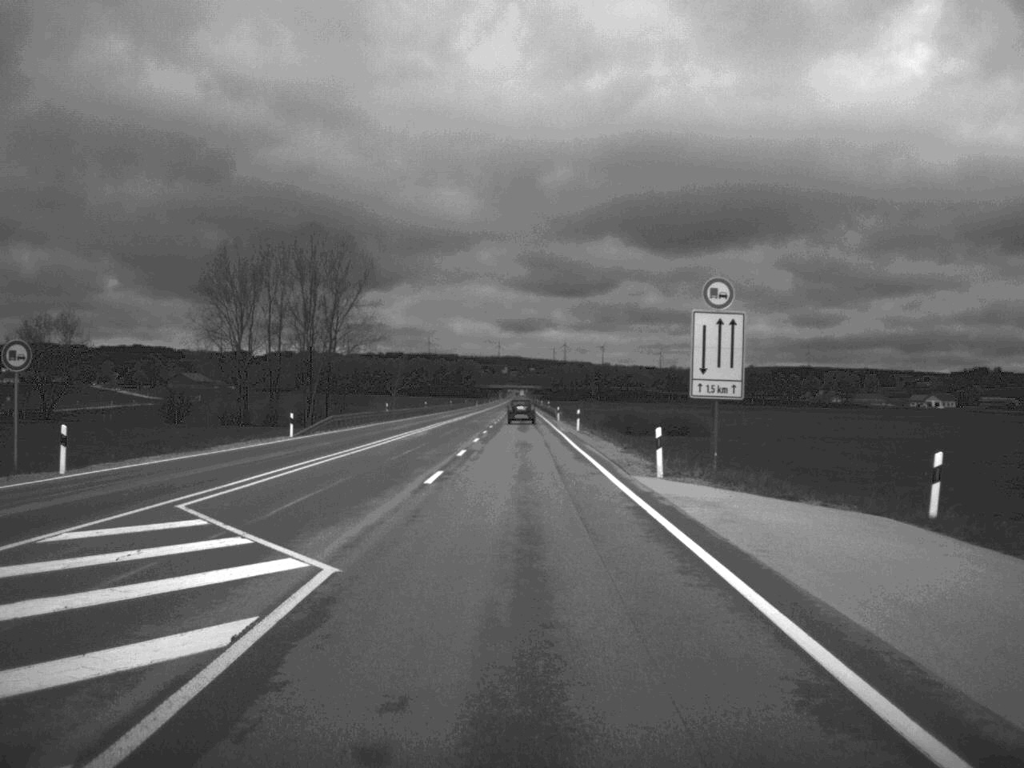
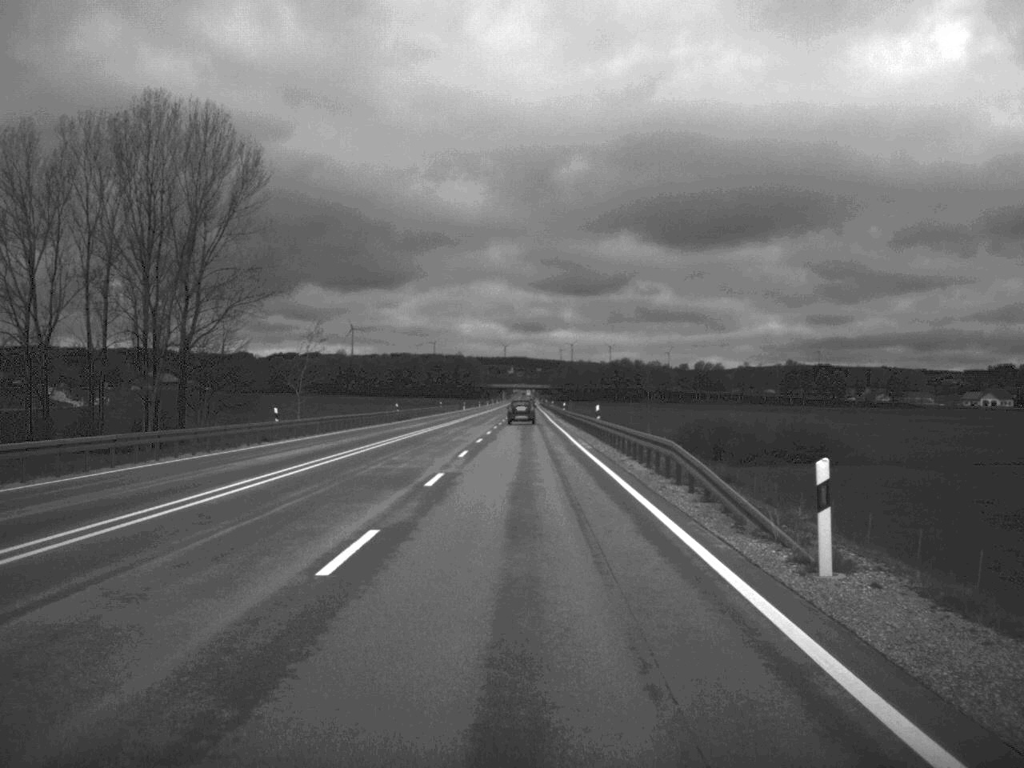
(-0.3, +84.5) m; 0°
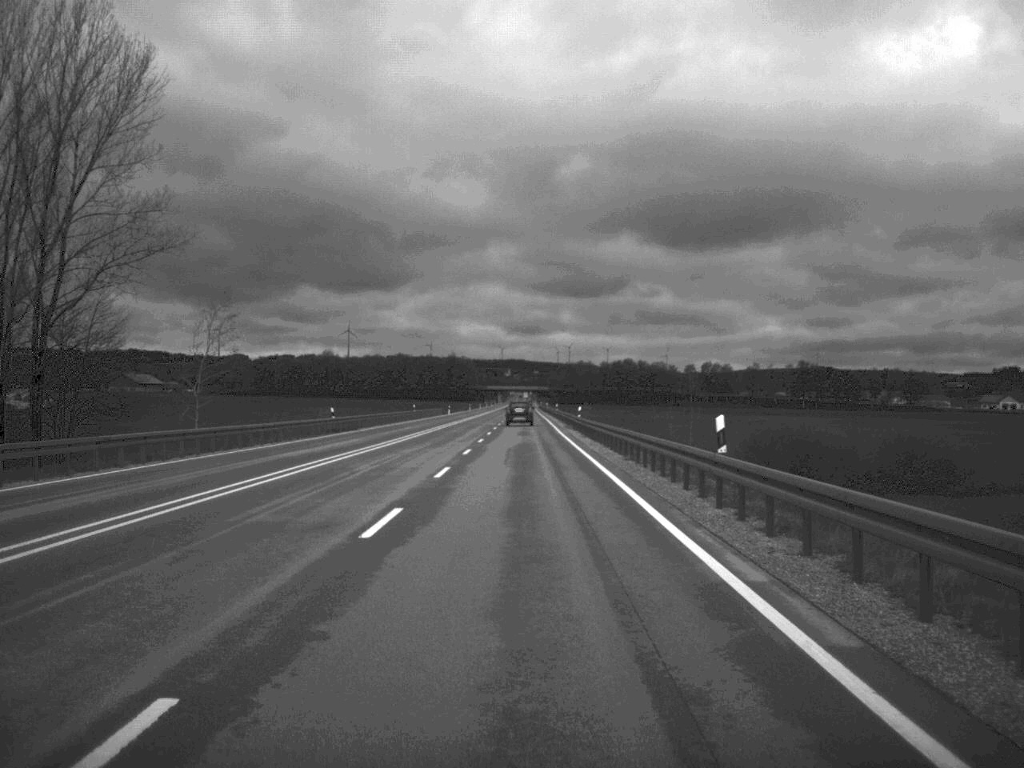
(0.0, +32.8) m; 0°
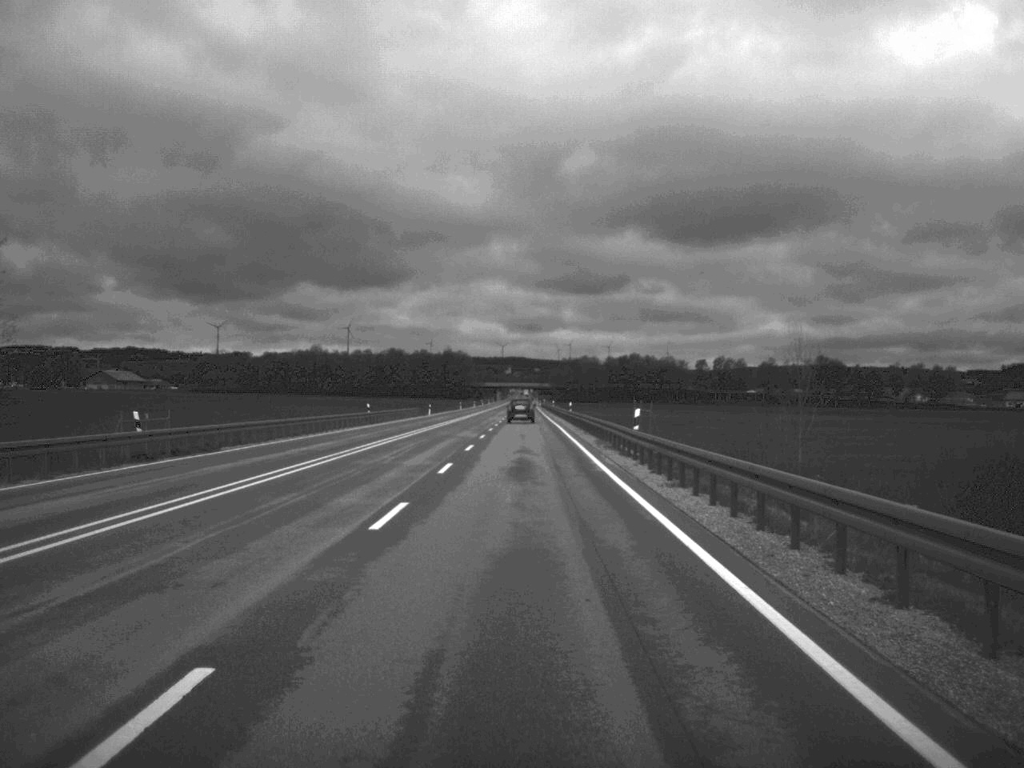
(0.0, +35.0) m; 0°
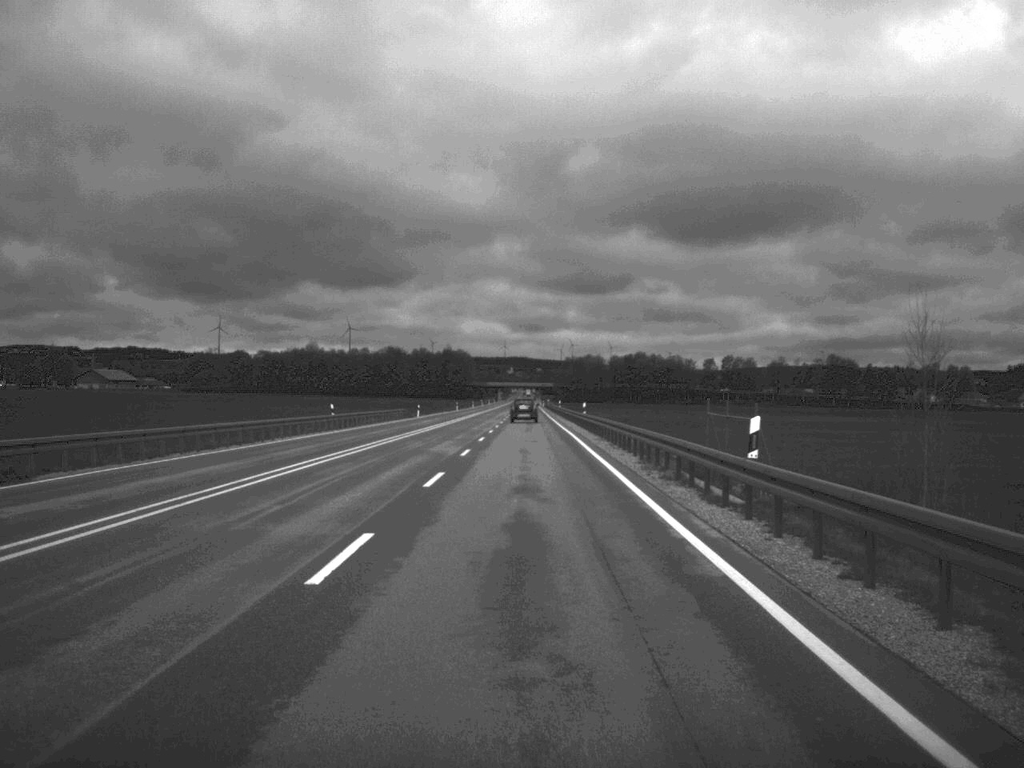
(0.0, +16.7) m; 0°
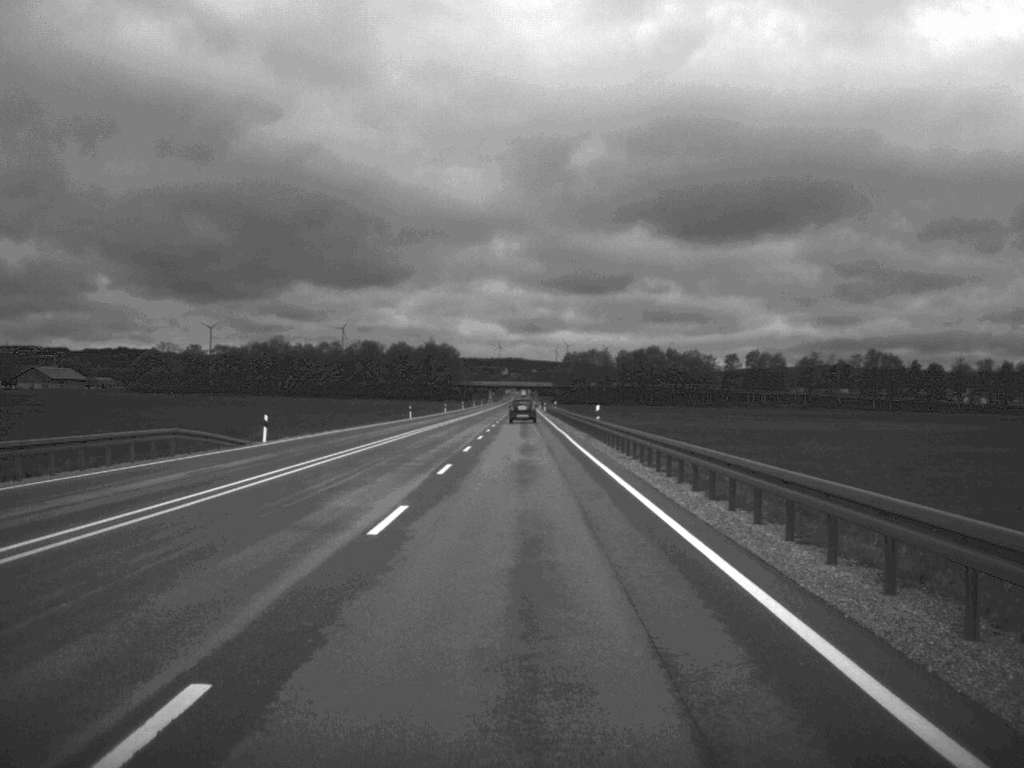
(+0.1, +67.6) m; 0°
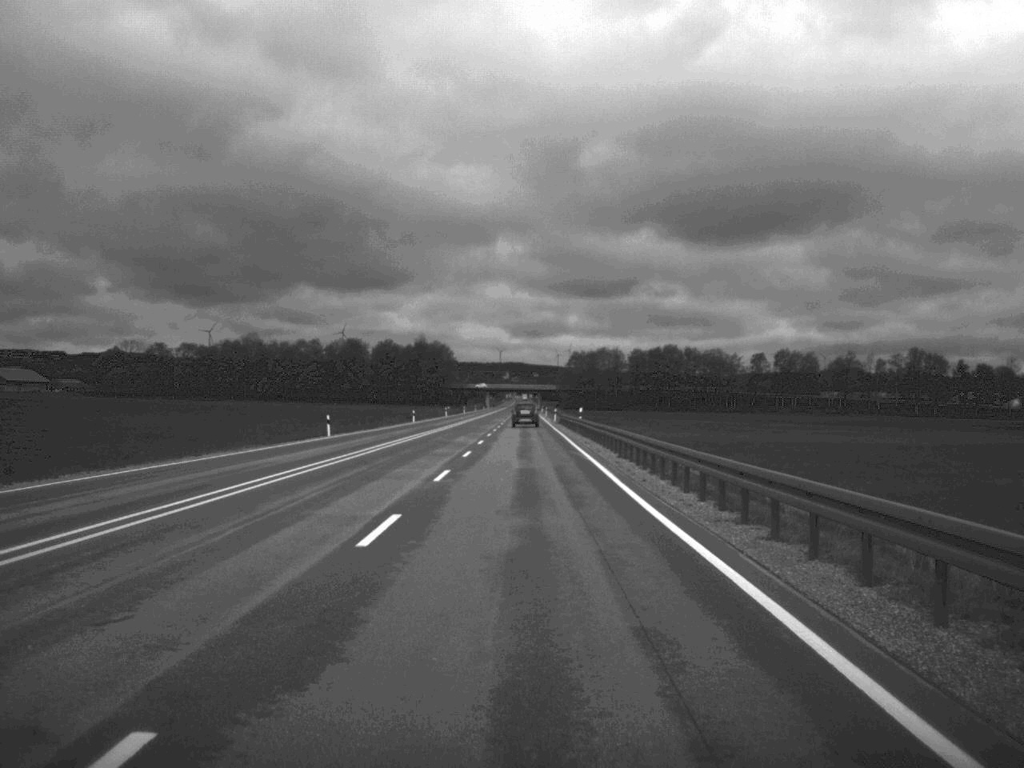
(-0.1, +48.9) m; 0°
